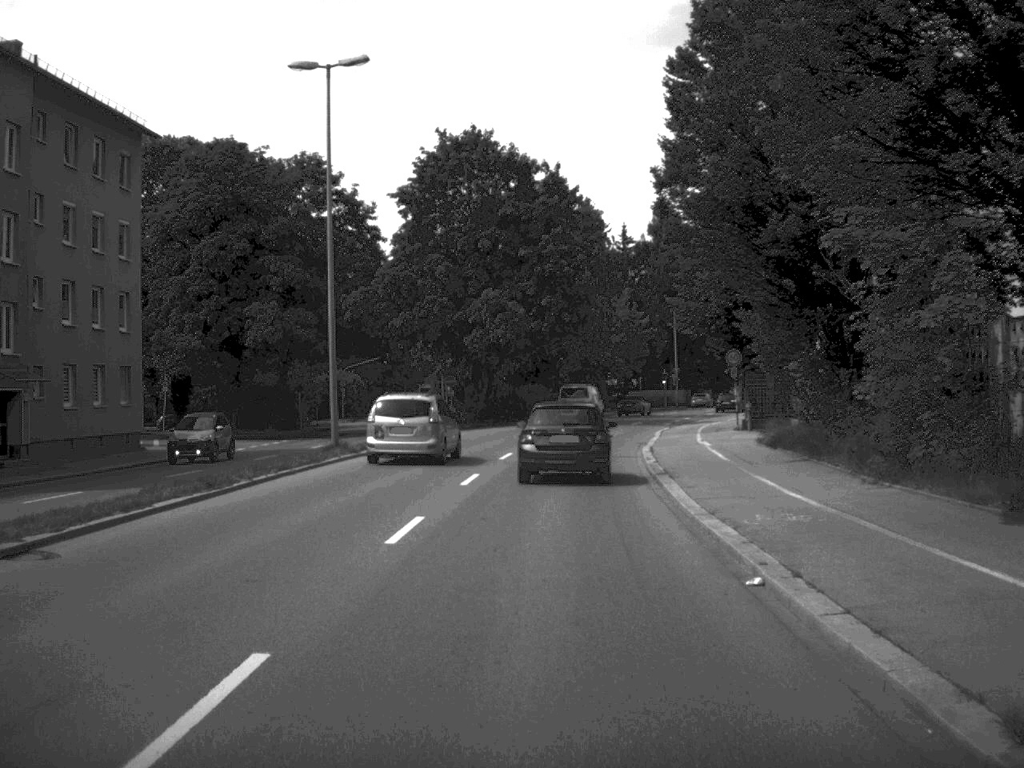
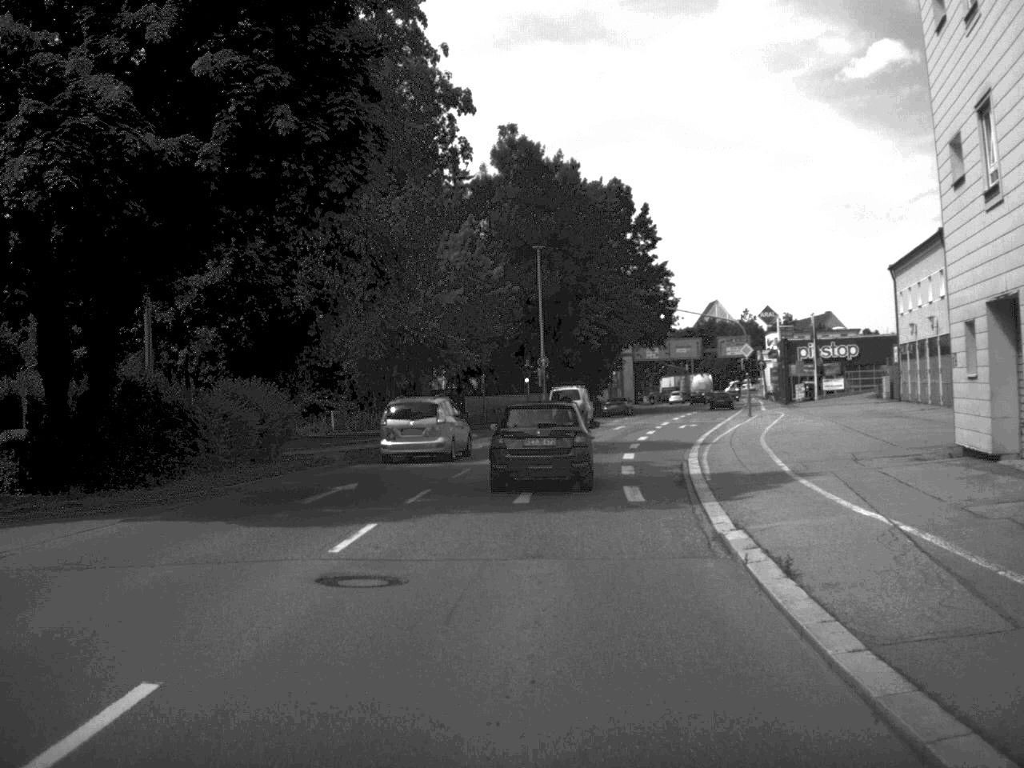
(+2.6, +44.8) m; +8°
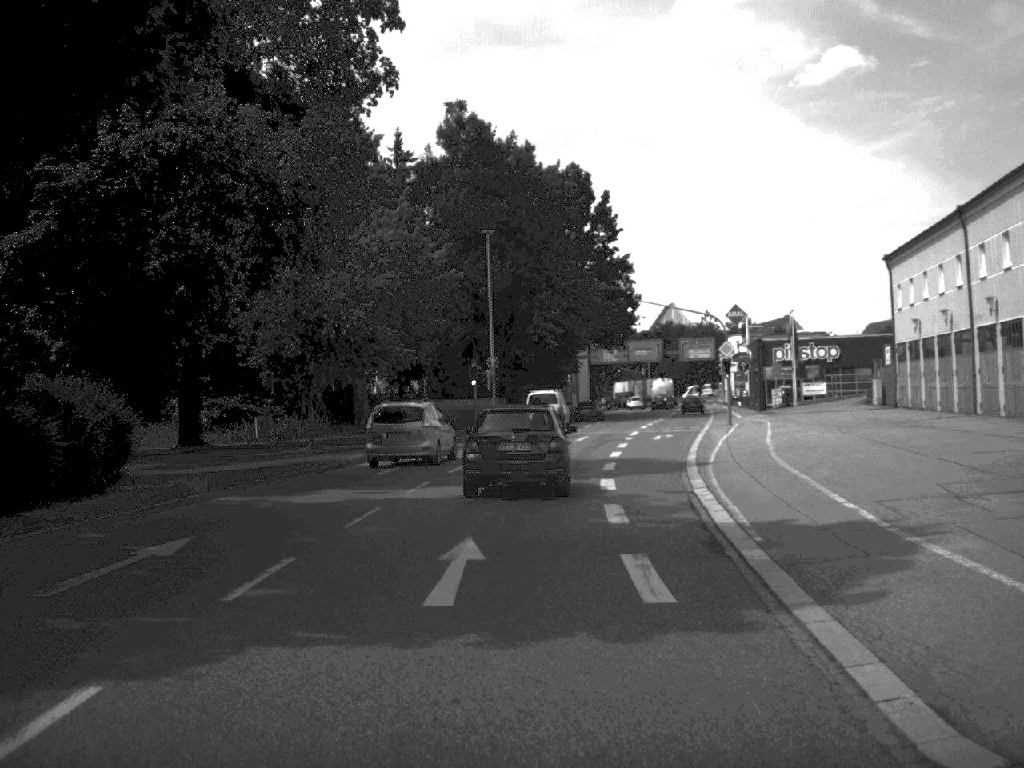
(+0.2, +8.8) m; +2°
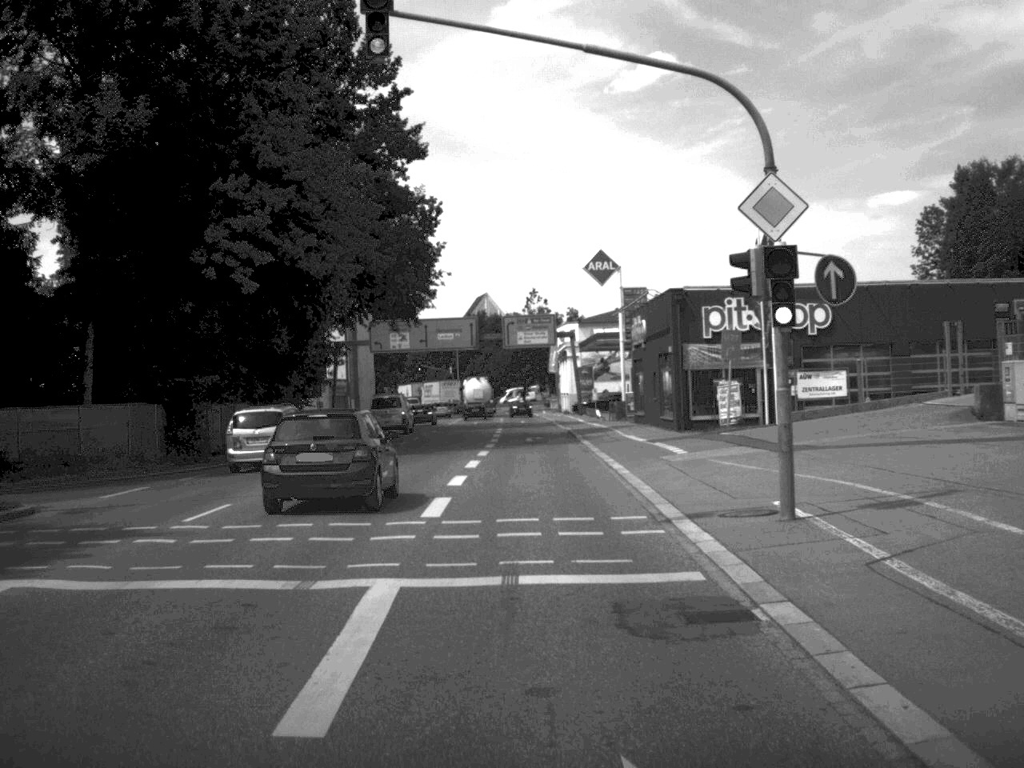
(+4.1, +44.5) m; +8°
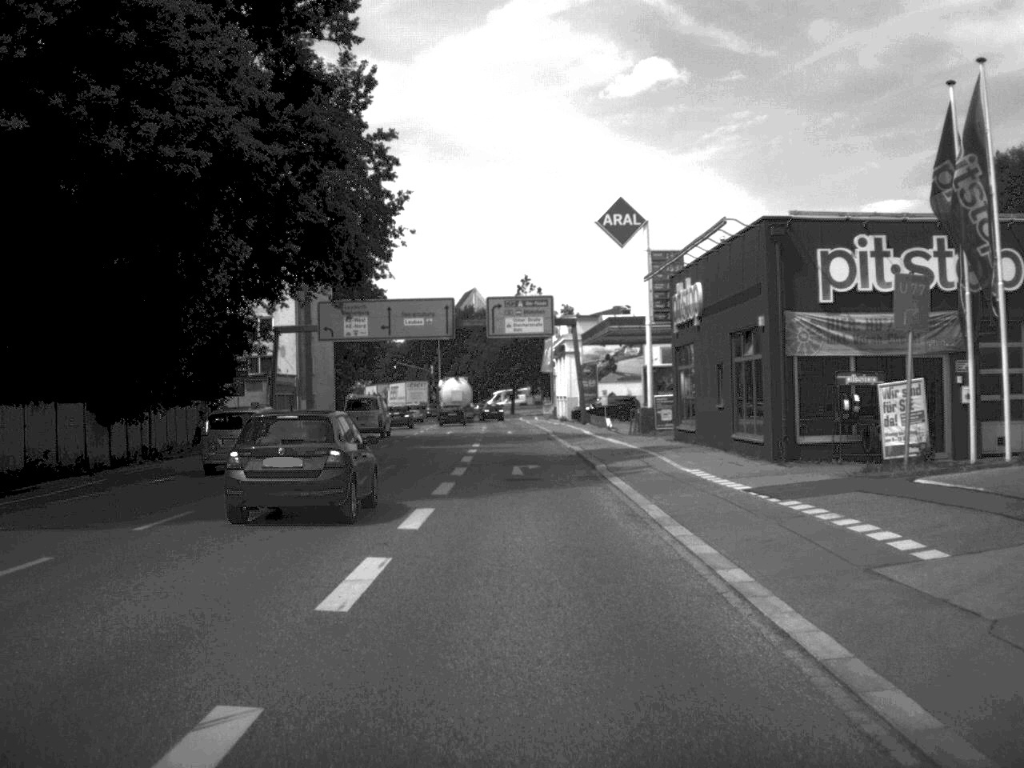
(+0.1, +19.2) m; 0°
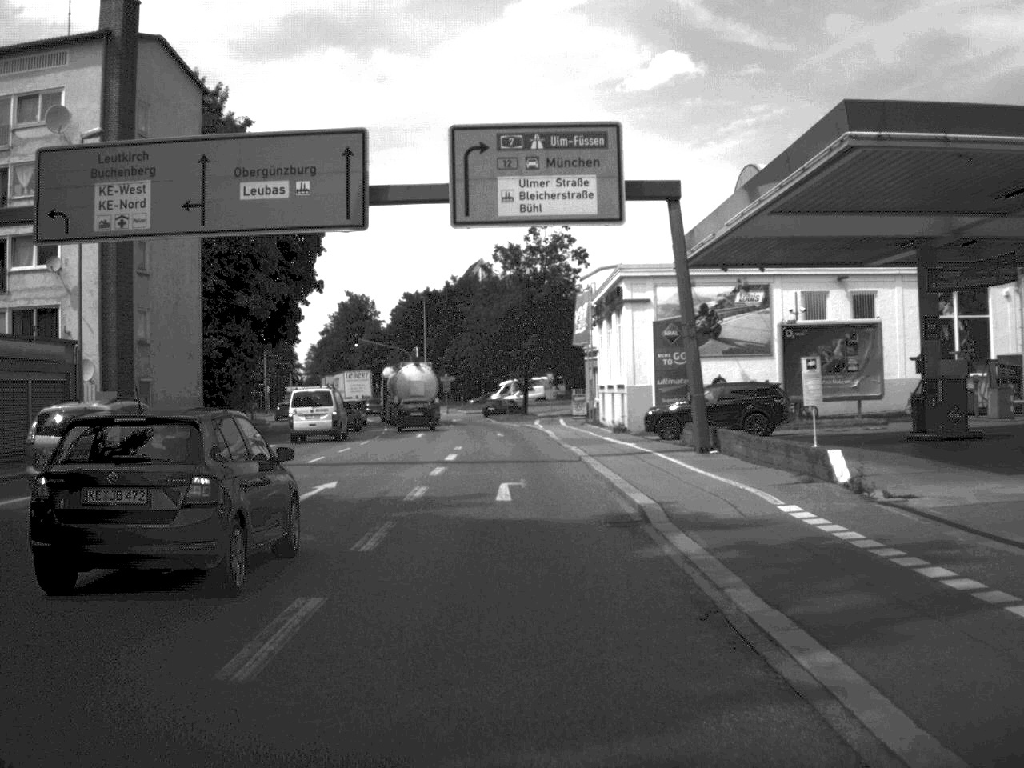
(-0.2, +44.0) m; -1°
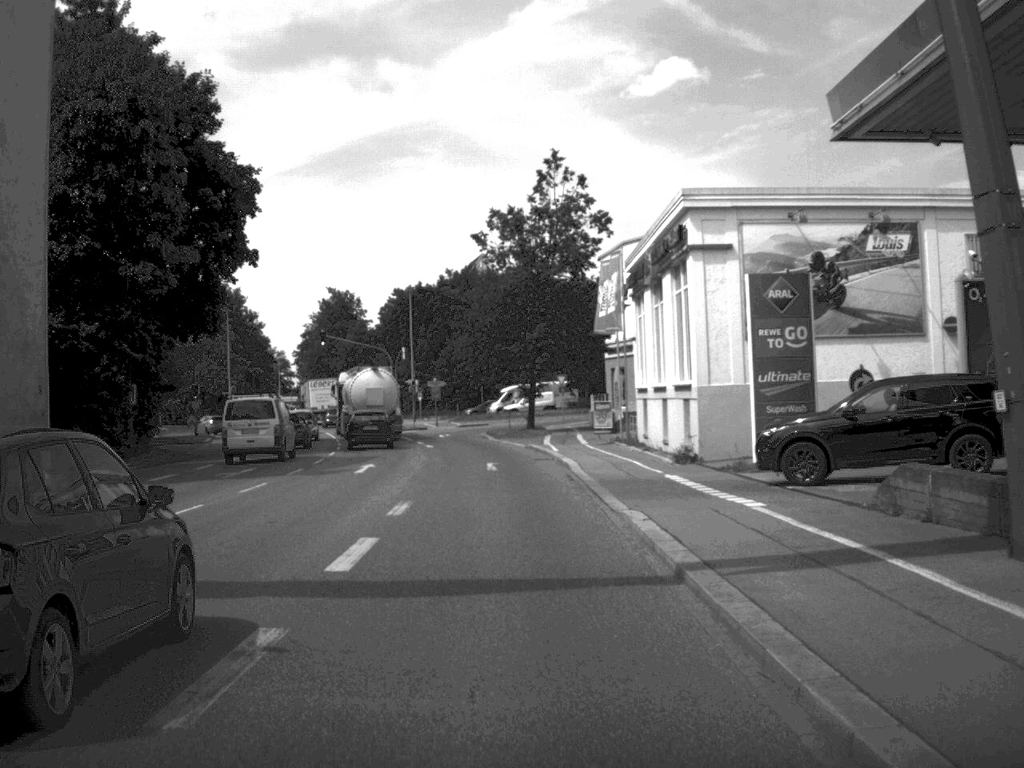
(0.0, +18.6) m; 0°
